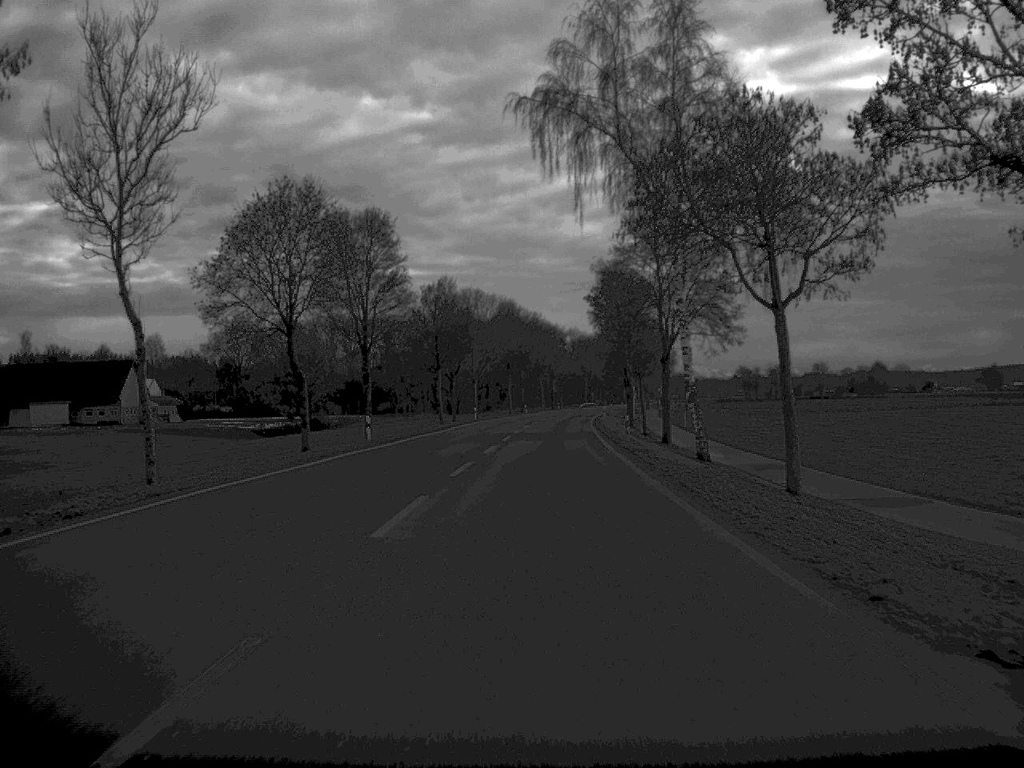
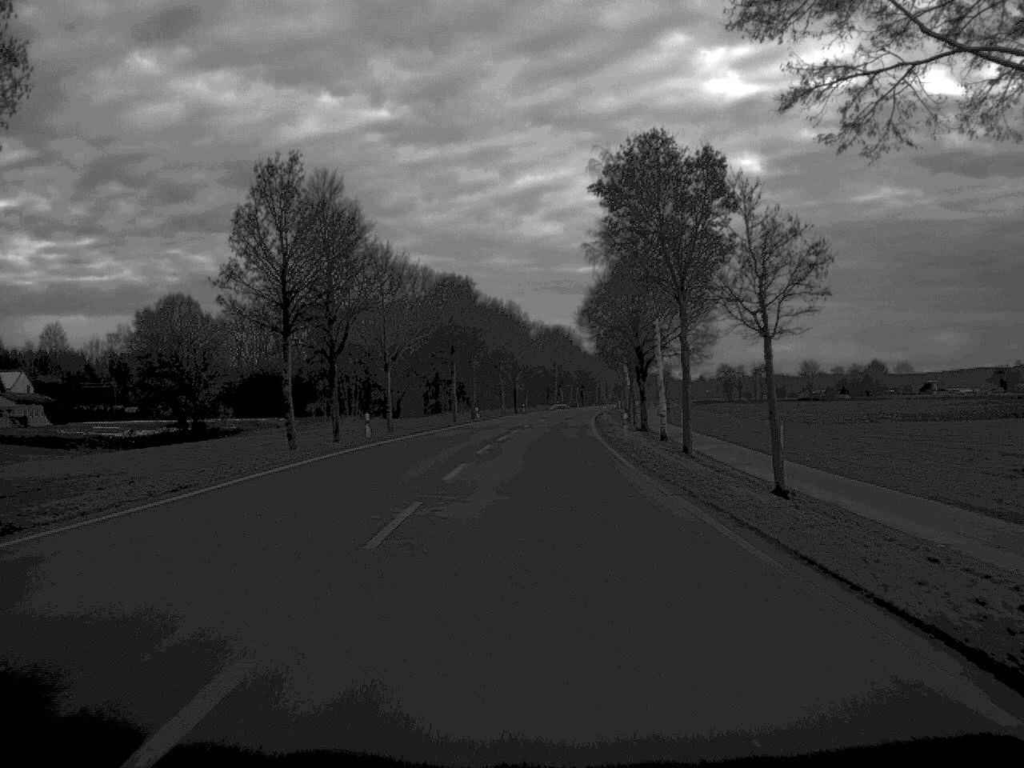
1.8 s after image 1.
(+0.7, +49.2) m; +2°
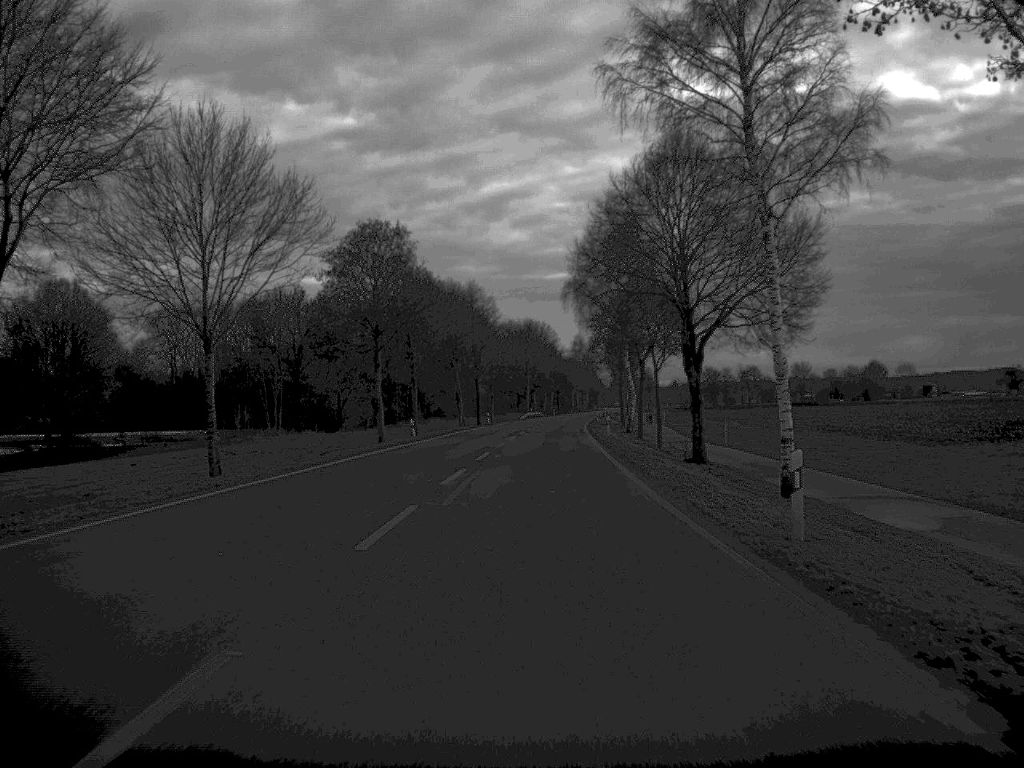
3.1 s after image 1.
(+0.4, +35.1) m; +1°
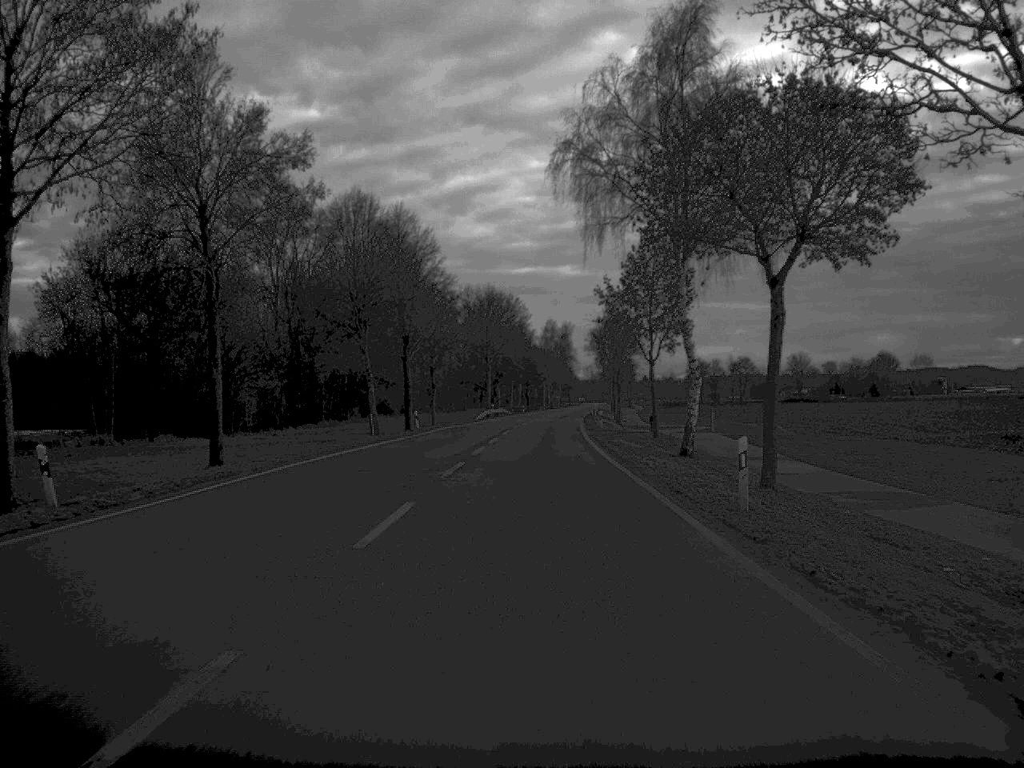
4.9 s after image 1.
(+0.6, +47.7) m; +1°
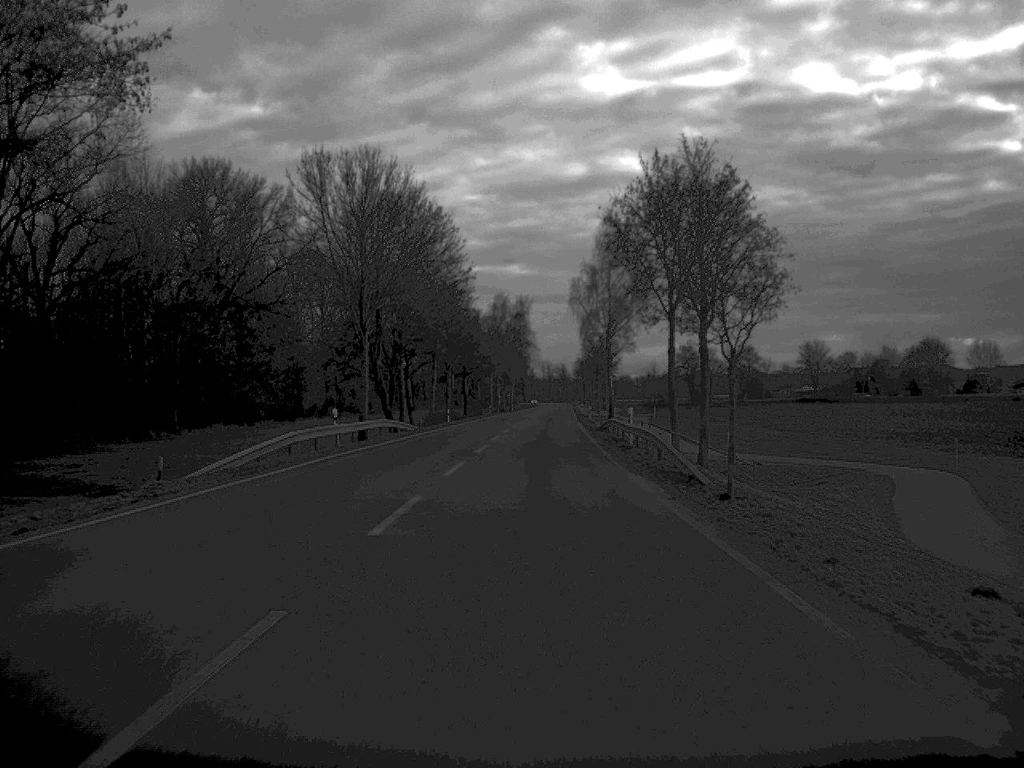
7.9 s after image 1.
(+1.4, +81.9) m; +2°
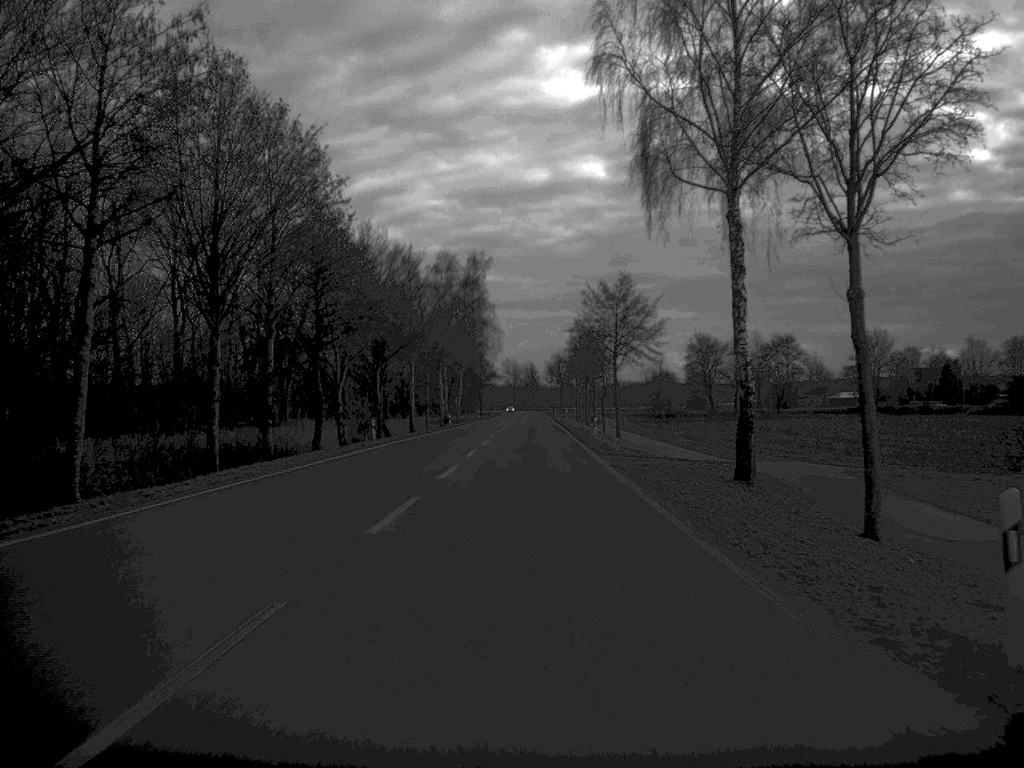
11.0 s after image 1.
(+1.3, +82.5) m; +1°
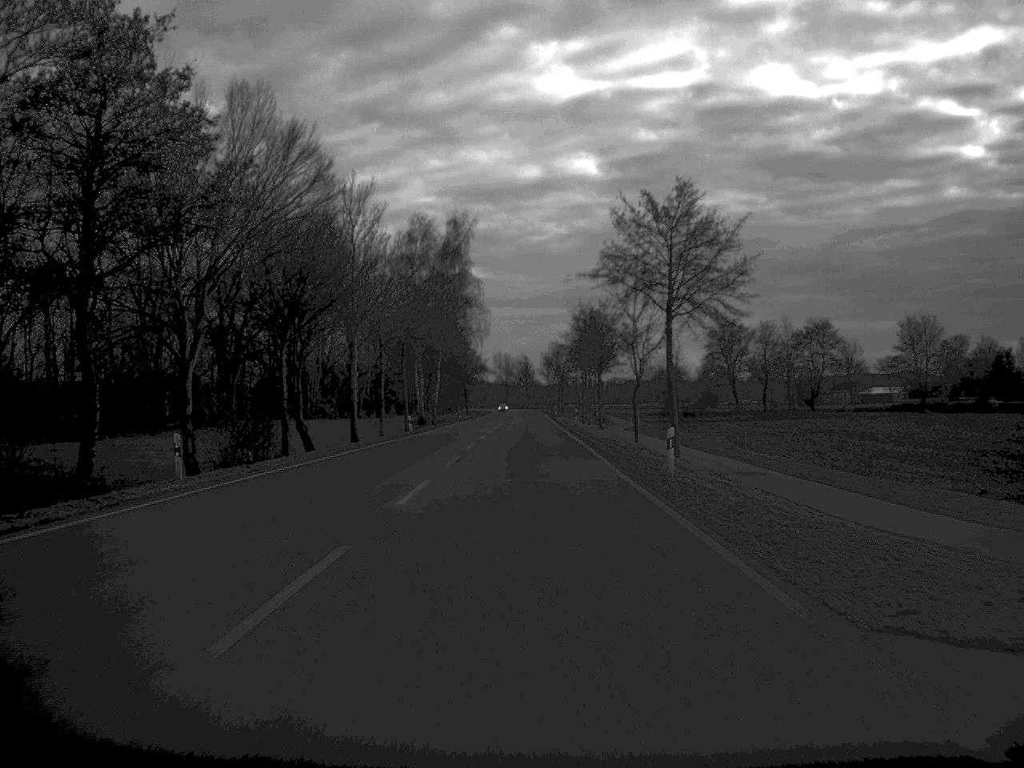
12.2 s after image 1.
(+0.1, +32.0) m; 0°
